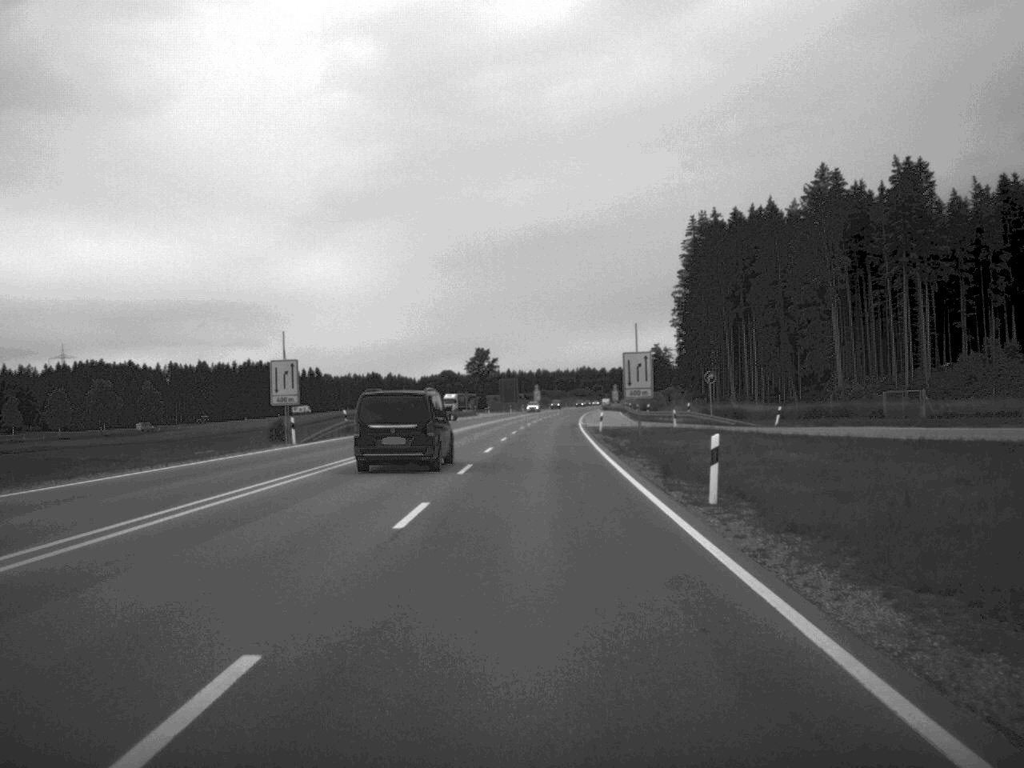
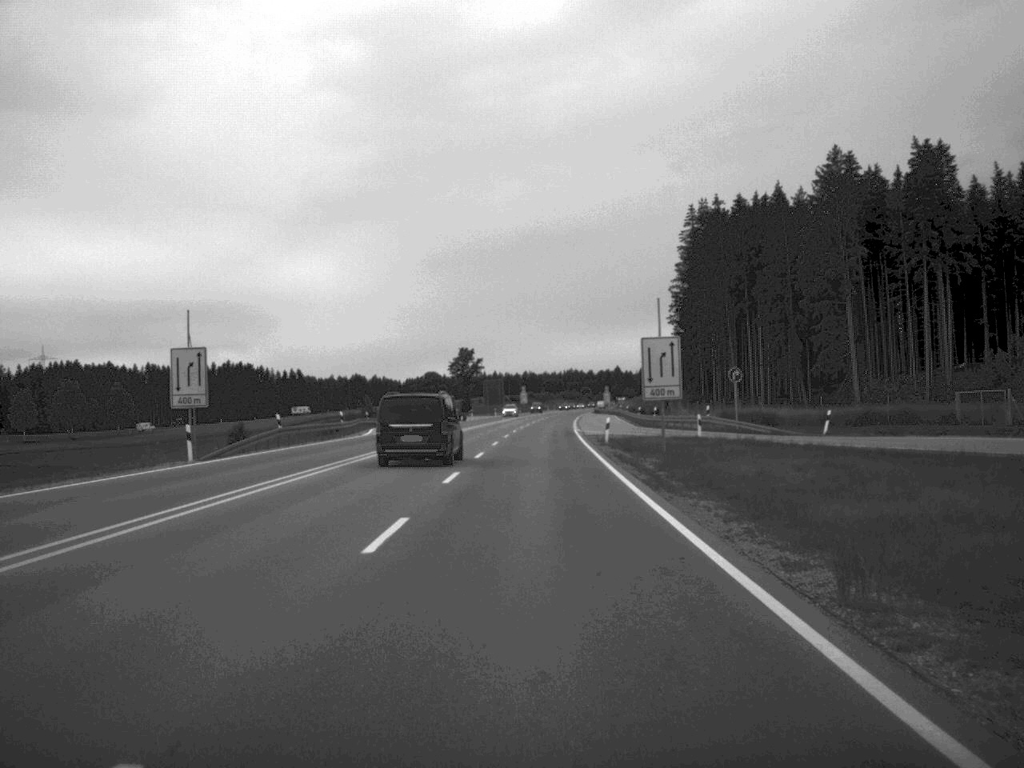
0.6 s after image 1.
(+0.1, +14.4) m; +1°
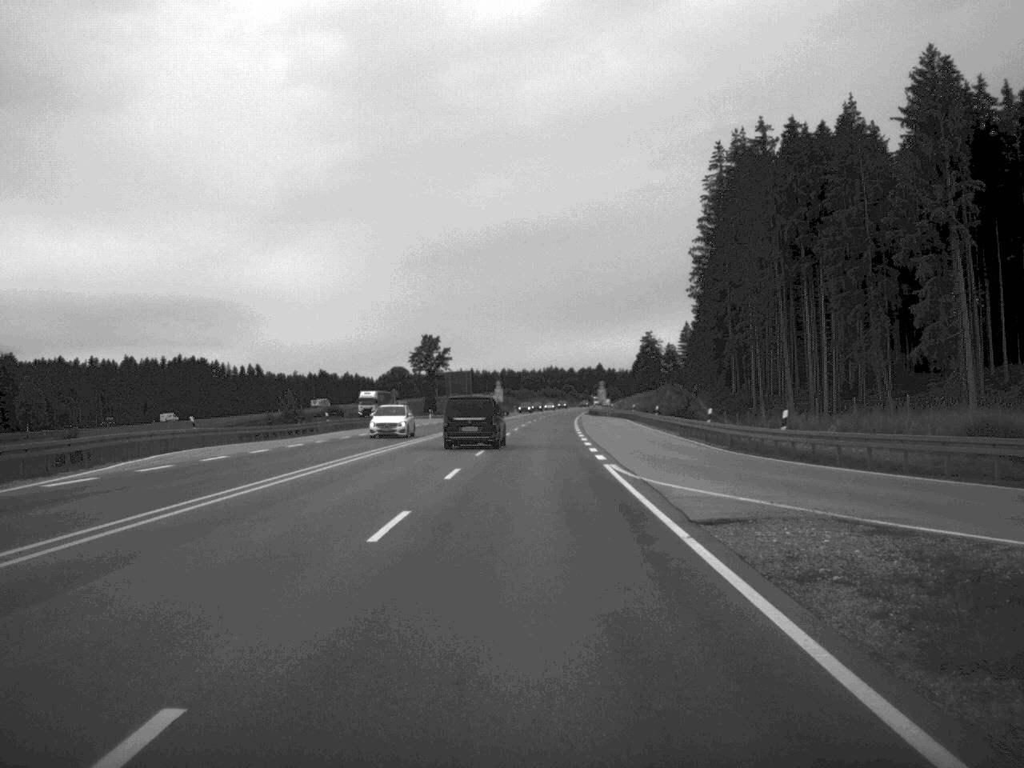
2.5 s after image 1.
(+0.4, +46.5) m; +1°
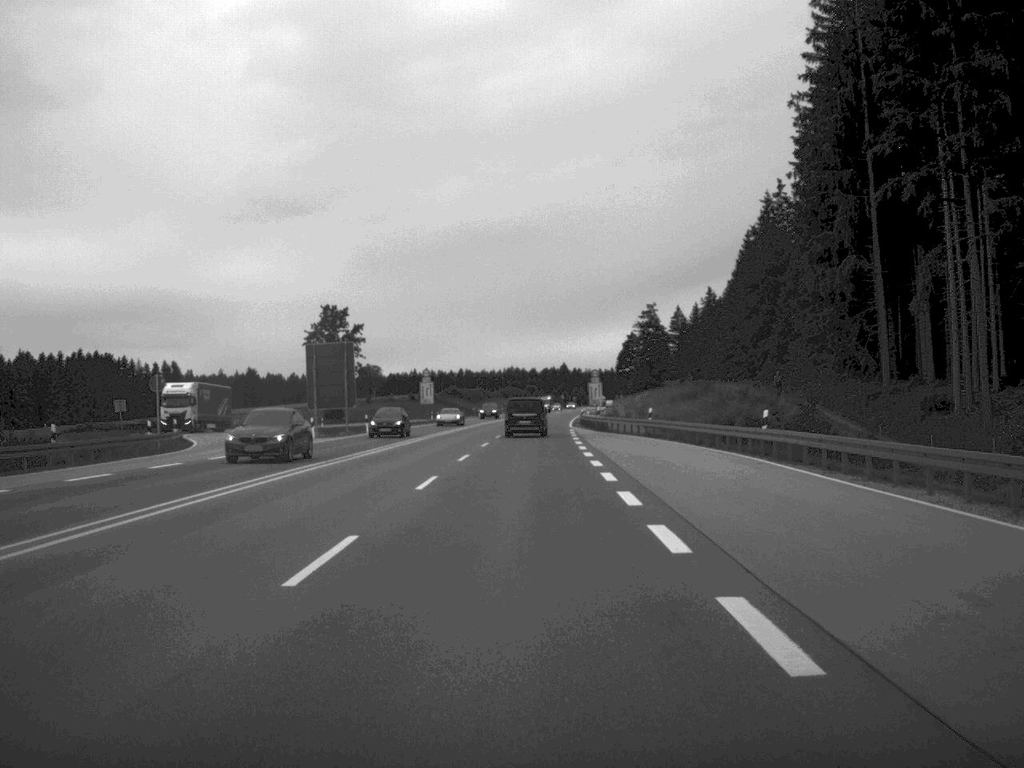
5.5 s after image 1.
(+1.3, +74.8) m; +2°
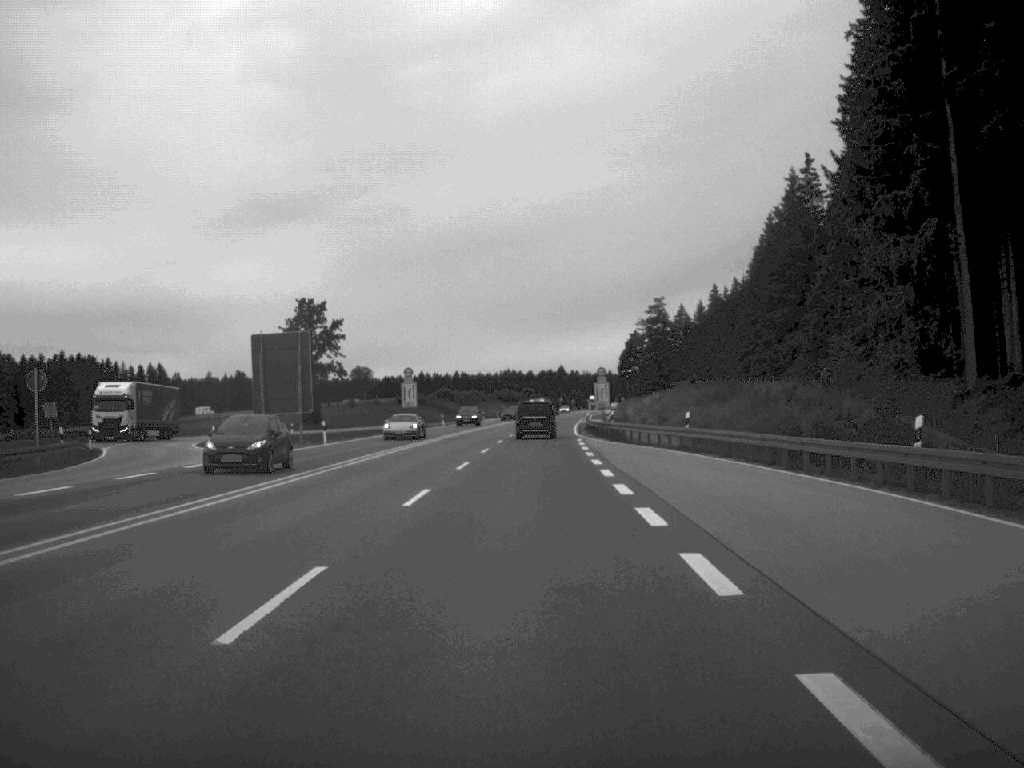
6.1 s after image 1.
(0.0, +14.7) m; 0°
